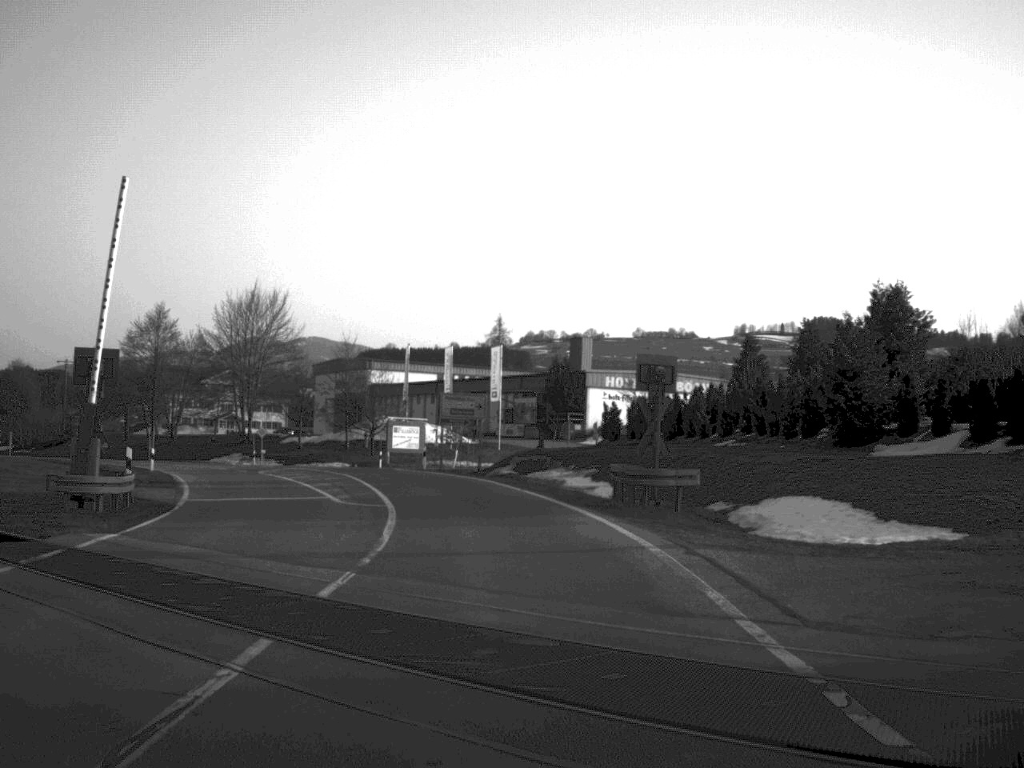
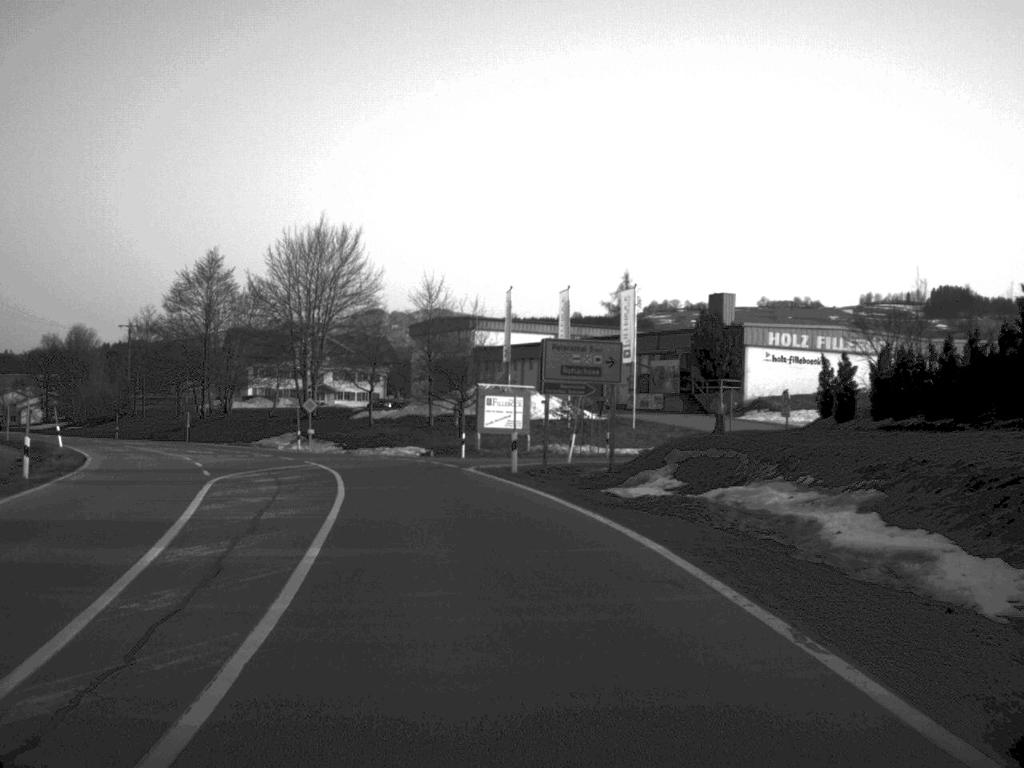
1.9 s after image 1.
(-0.9, +24.0) m; -6°
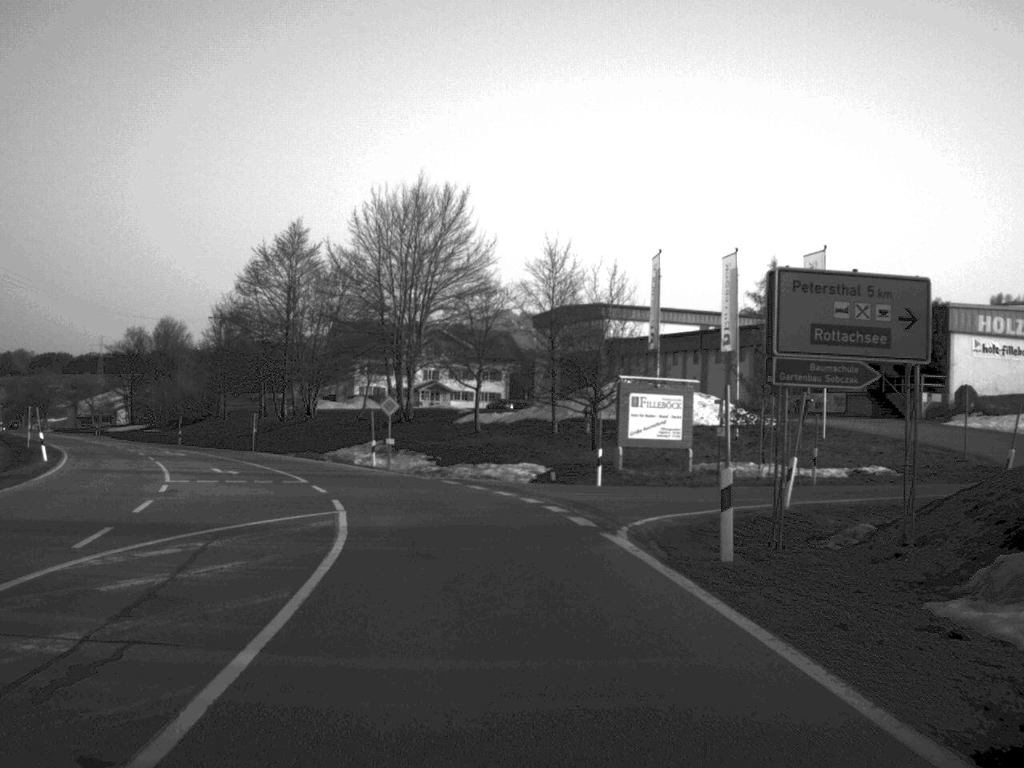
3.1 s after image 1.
(-0.9, +17.3) m; -6°
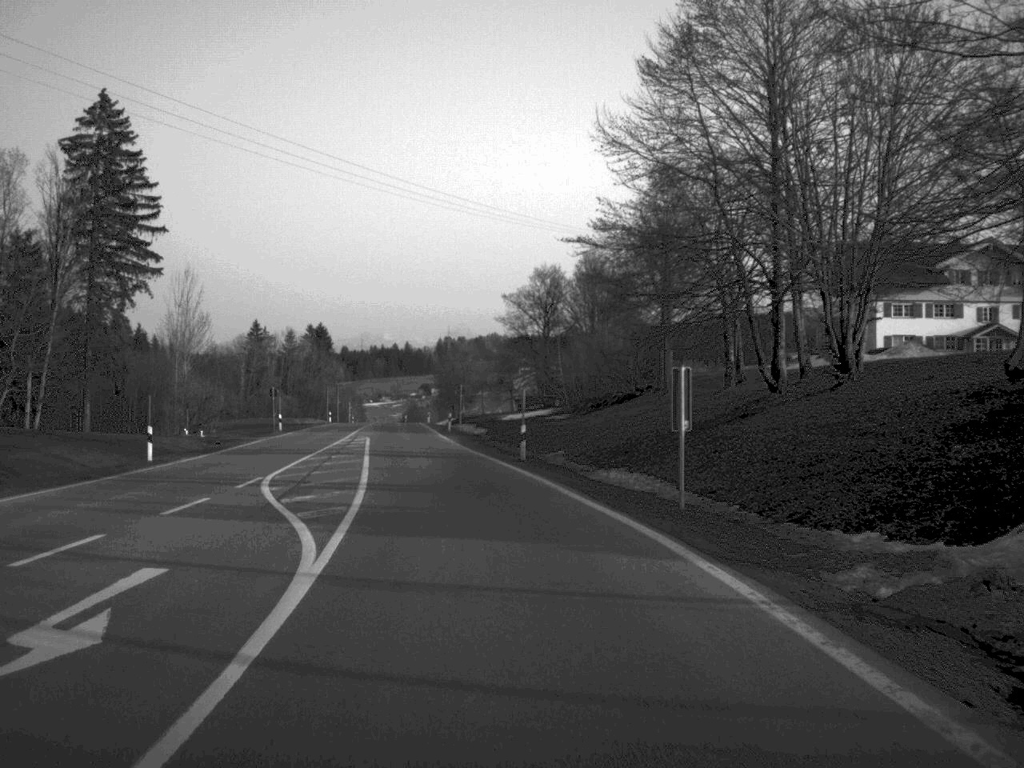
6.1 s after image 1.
(-9.7, +51.3) m; -22°
